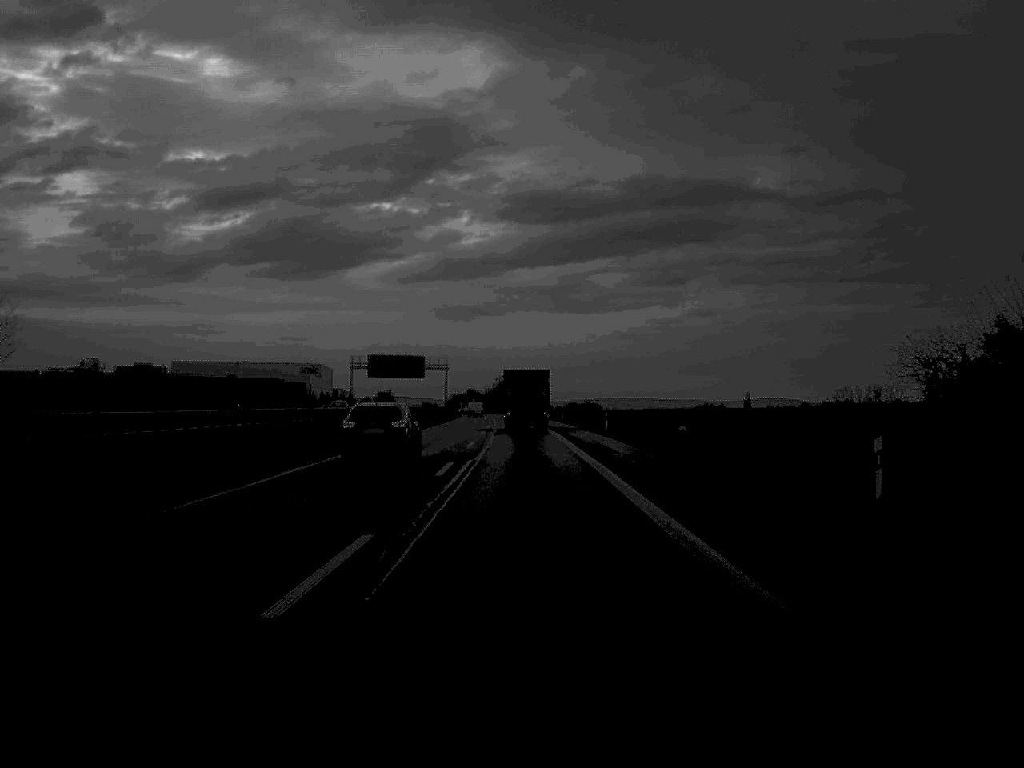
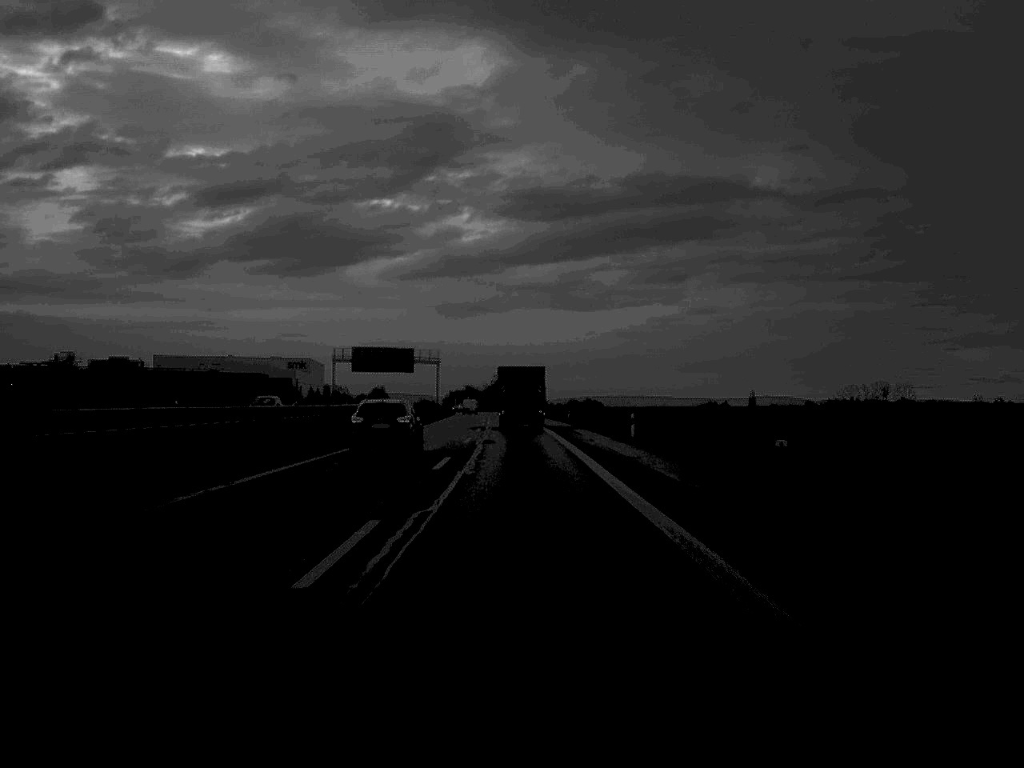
(0.0, +16.8) m; 0°
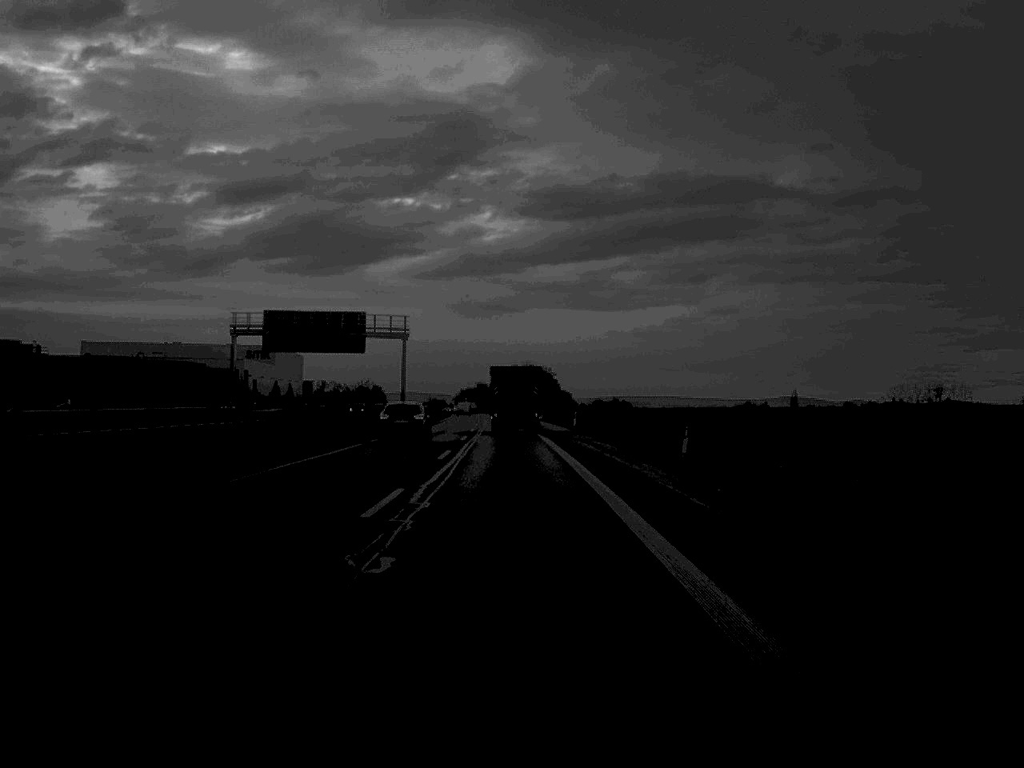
(-0.3, +66.2) m; -1°
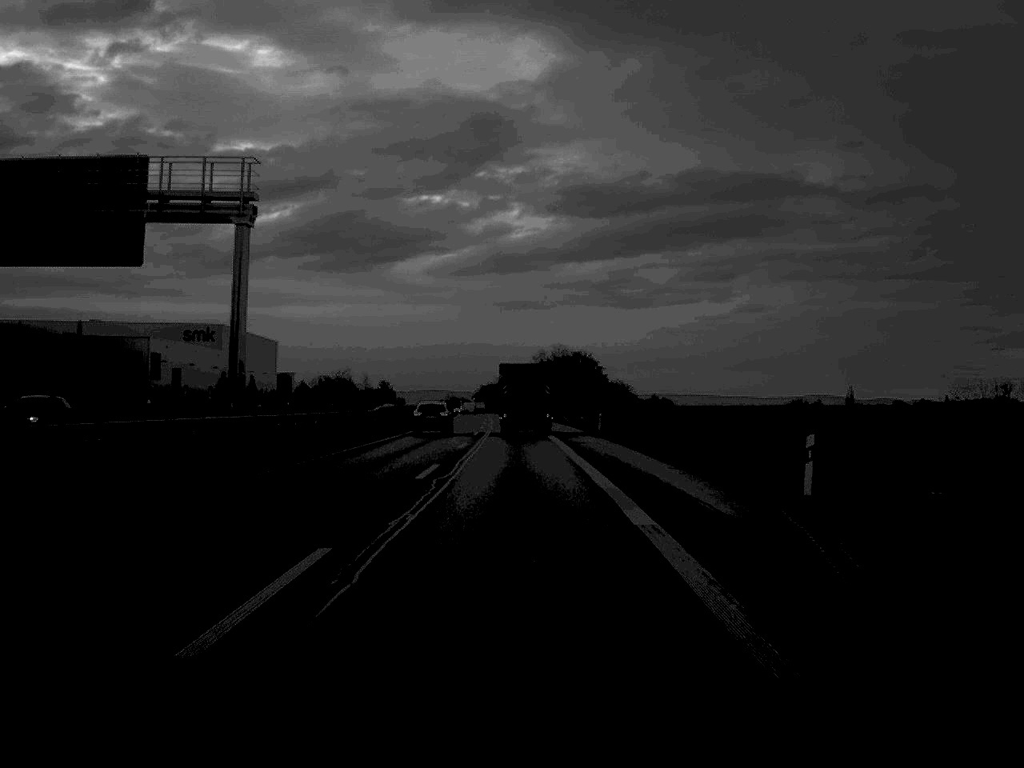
(-0.8, +64.3) m; -1°
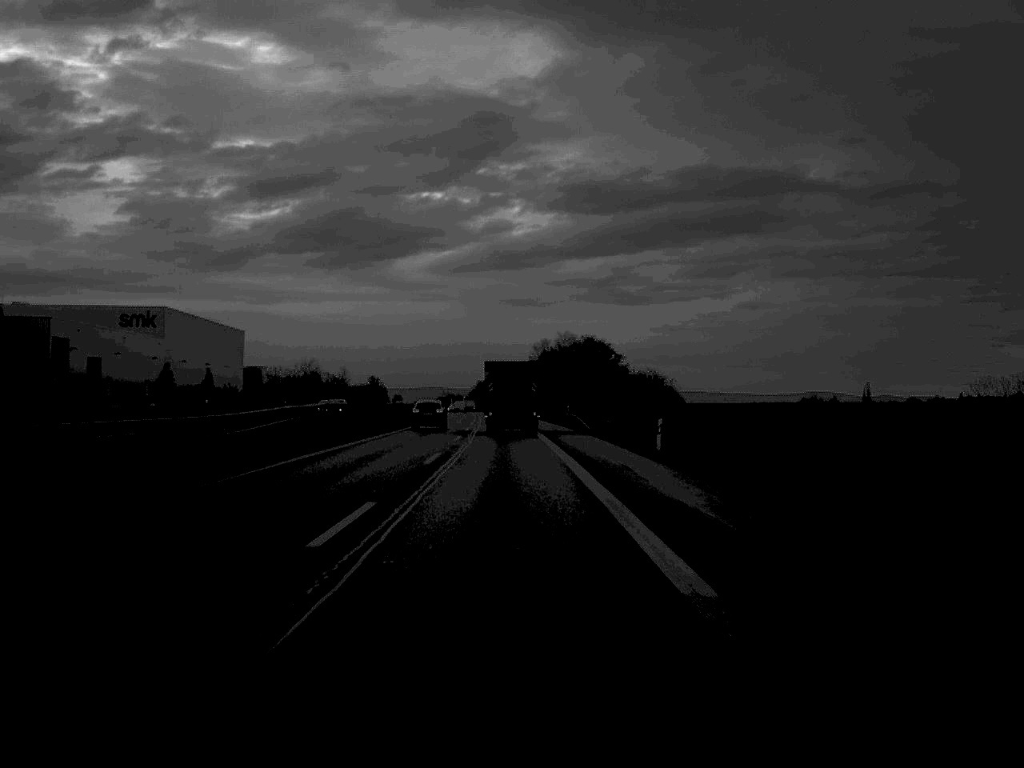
(0.0, +30.4) m; 0°
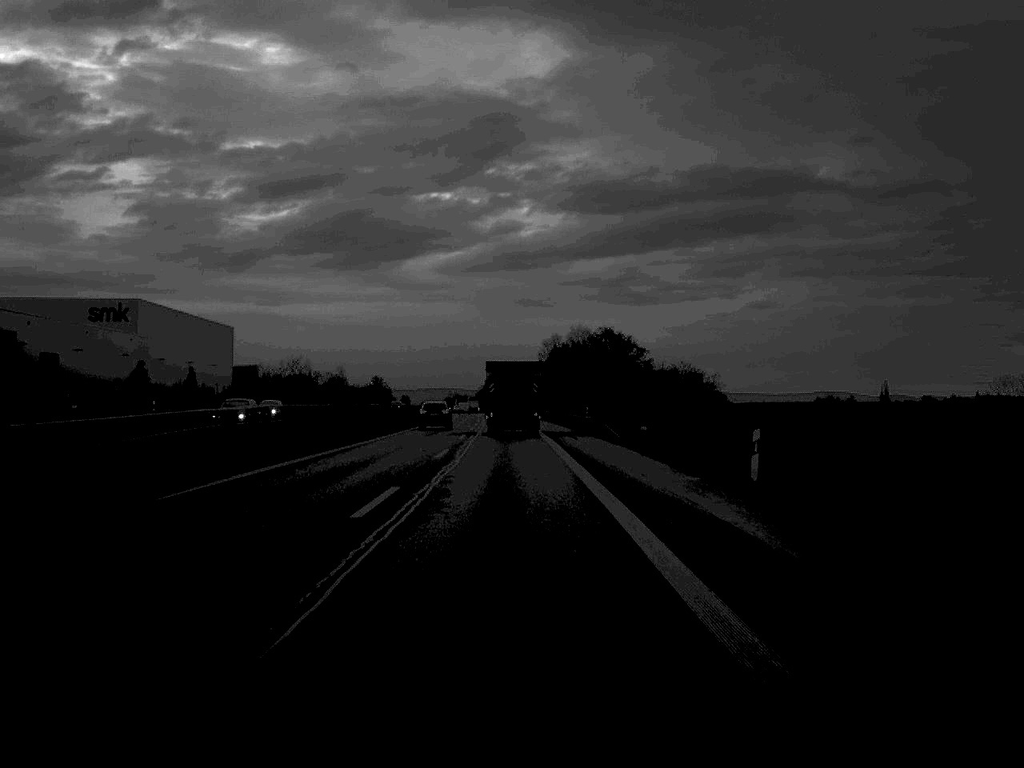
(-0.1, +14.7) m; 0°
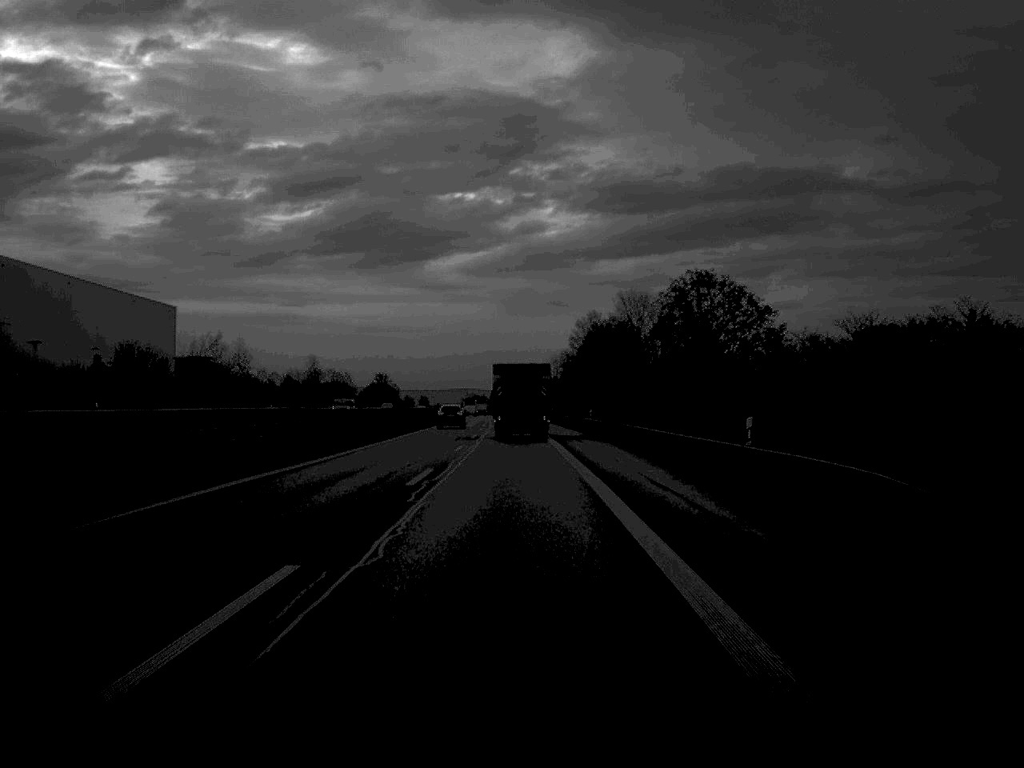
(-0.4, +47.2) m; -1°
